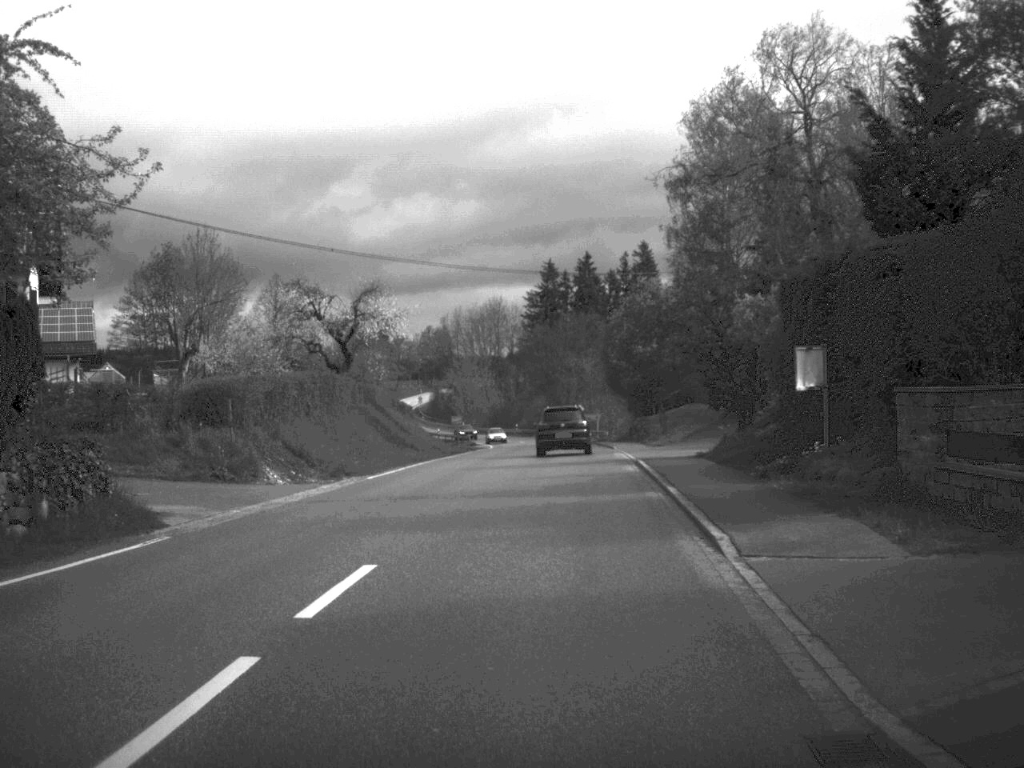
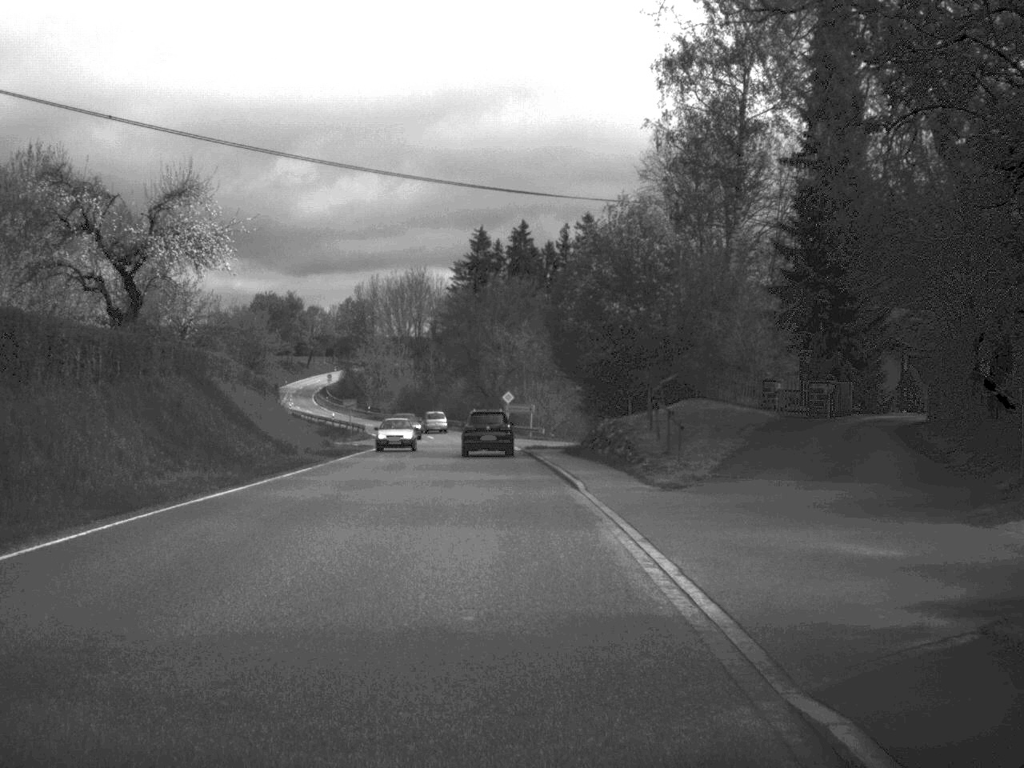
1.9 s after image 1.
(+1.0, +26.5) m; +3°
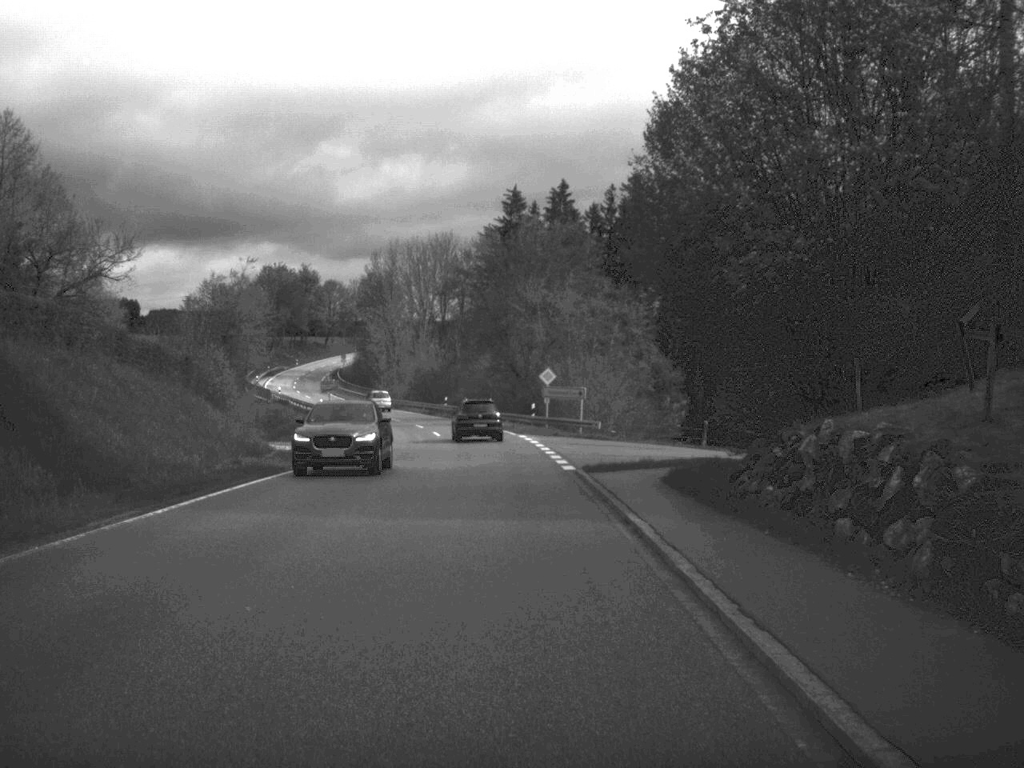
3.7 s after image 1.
(-0.5, +25.4) m; -2°
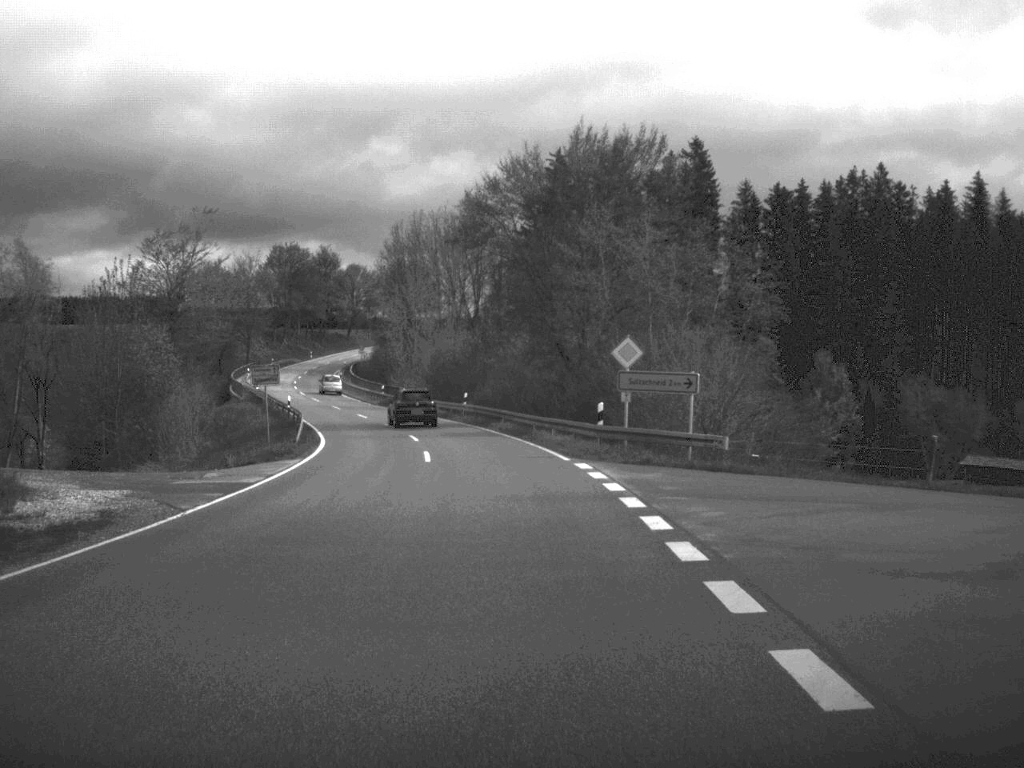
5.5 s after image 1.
(-0.4, +25.9) m; -2°
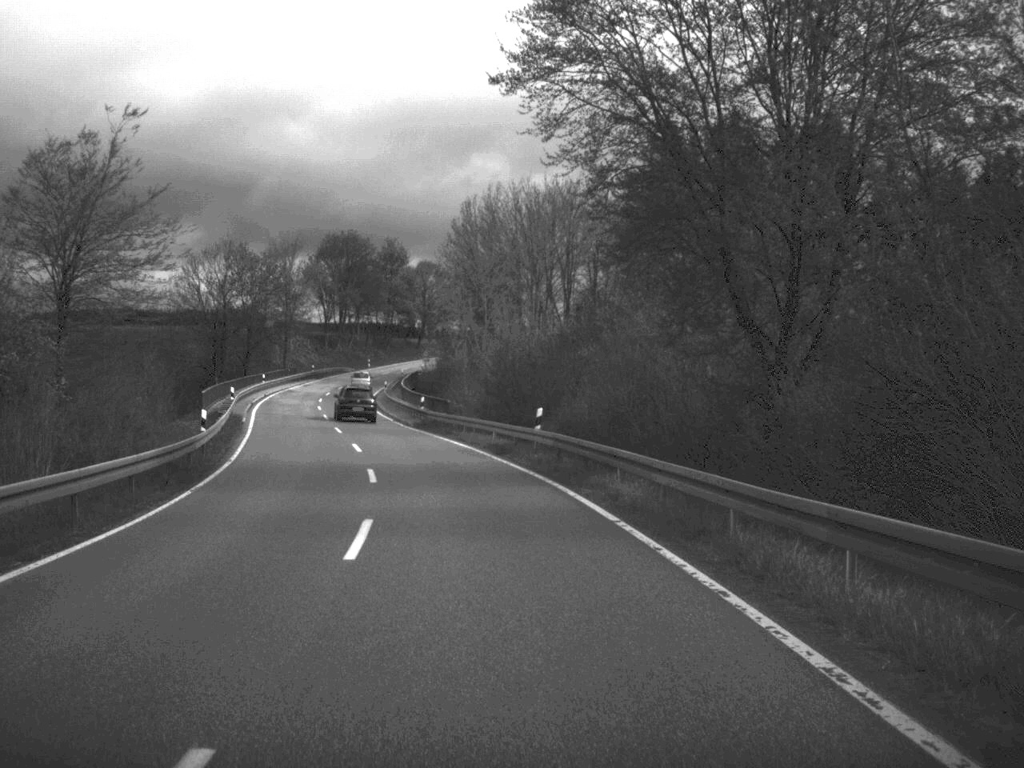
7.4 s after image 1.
(-0.9, +29.9) m; -4°
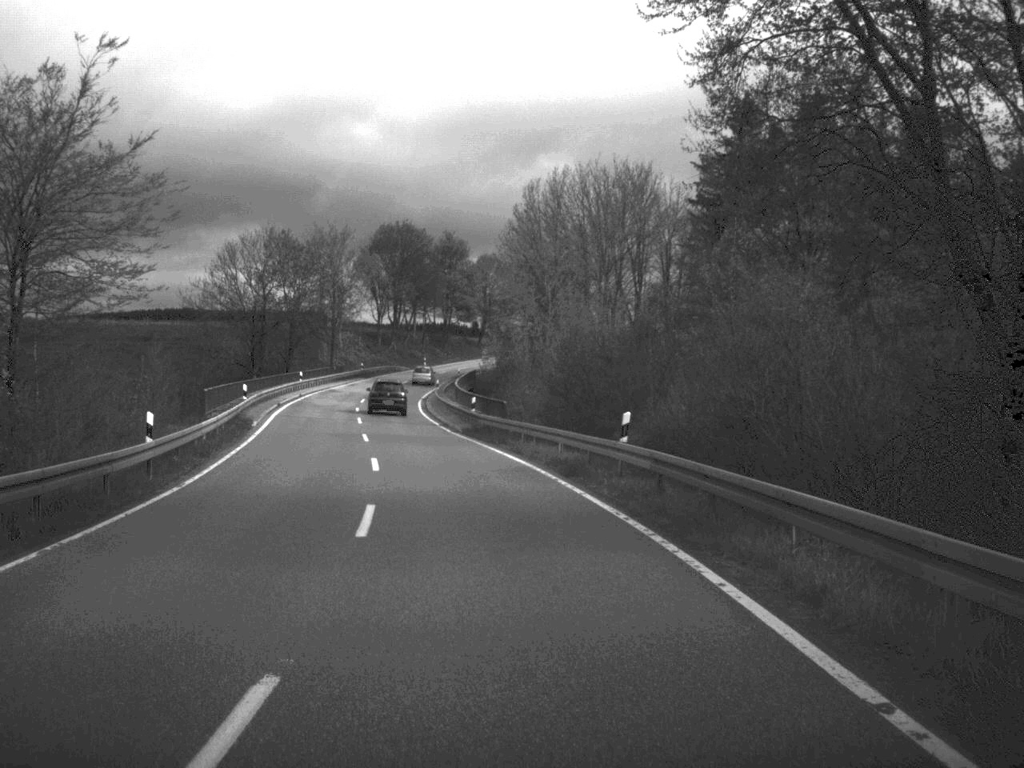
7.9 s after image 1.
(-0.2, +9.9) m; -3°
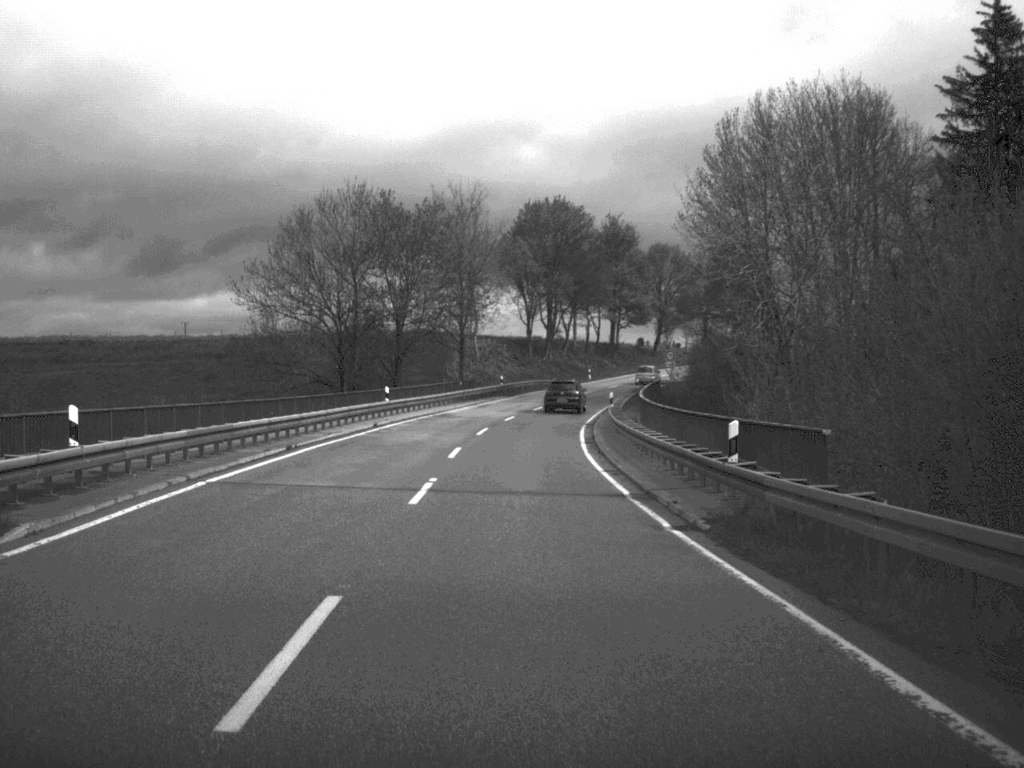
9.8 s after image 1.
(-2.4, +32.3) m; -7°
